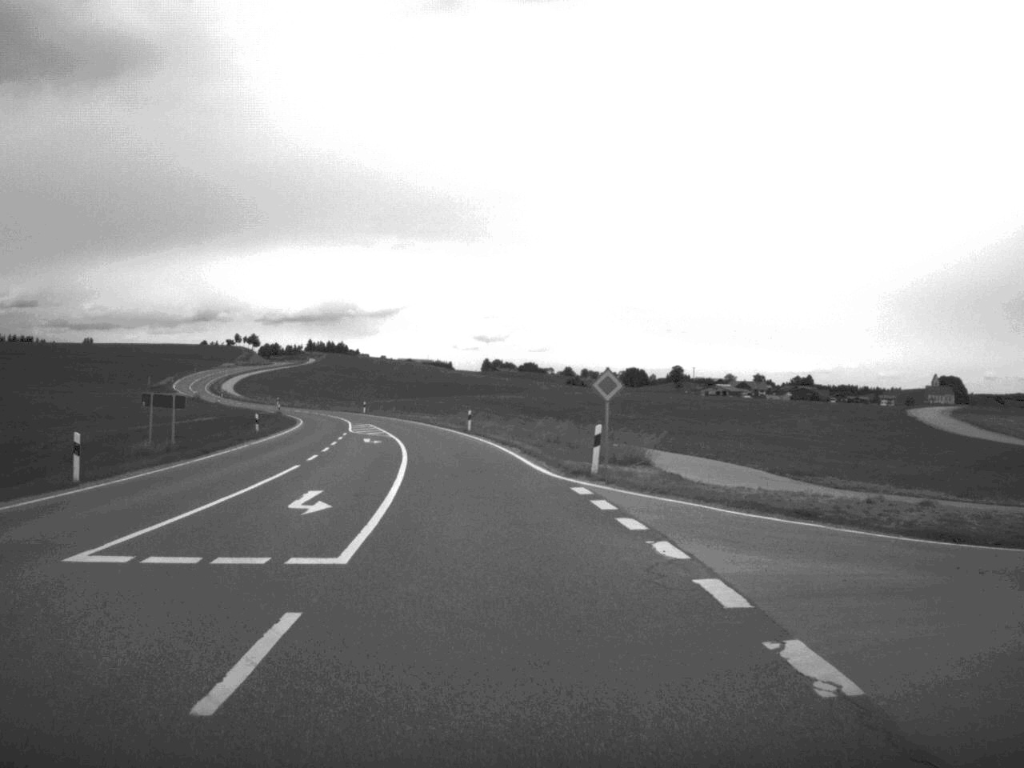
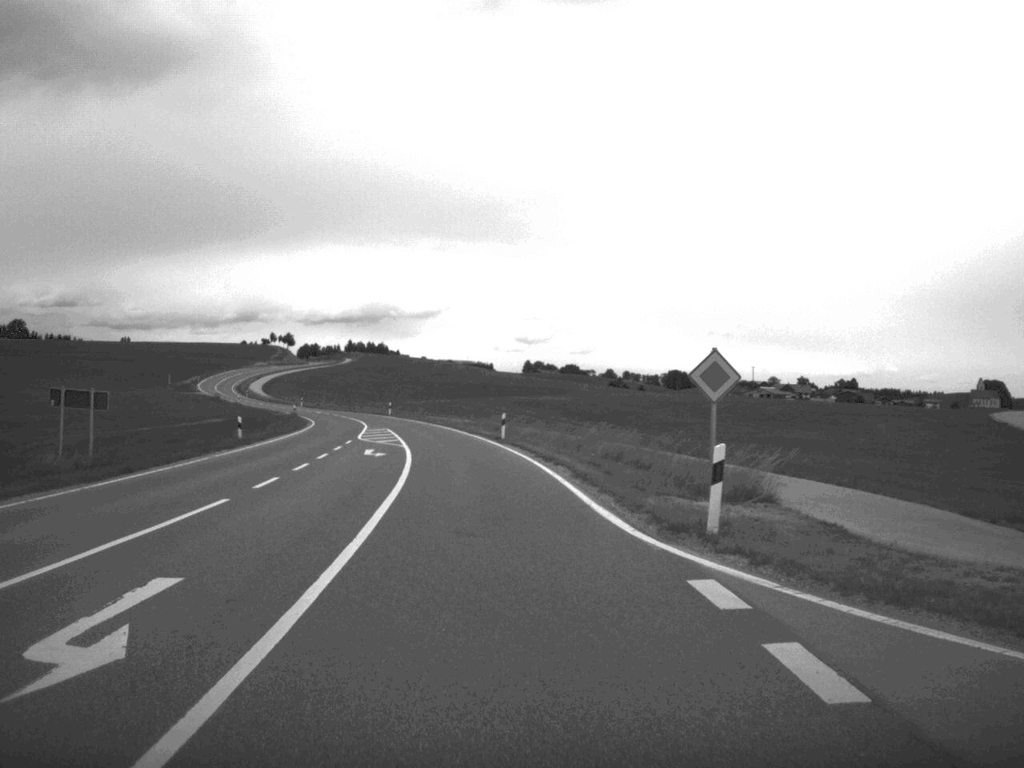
(-0.2, +11.8) m; -2°
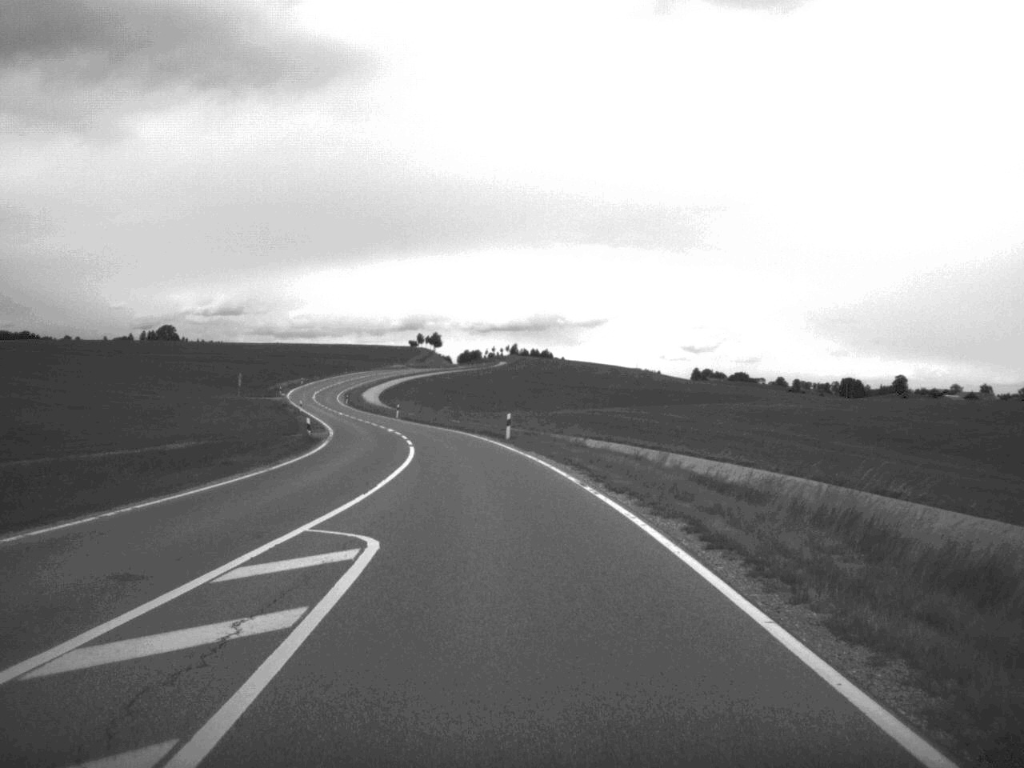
(-3.7, +52.6) m; -8°
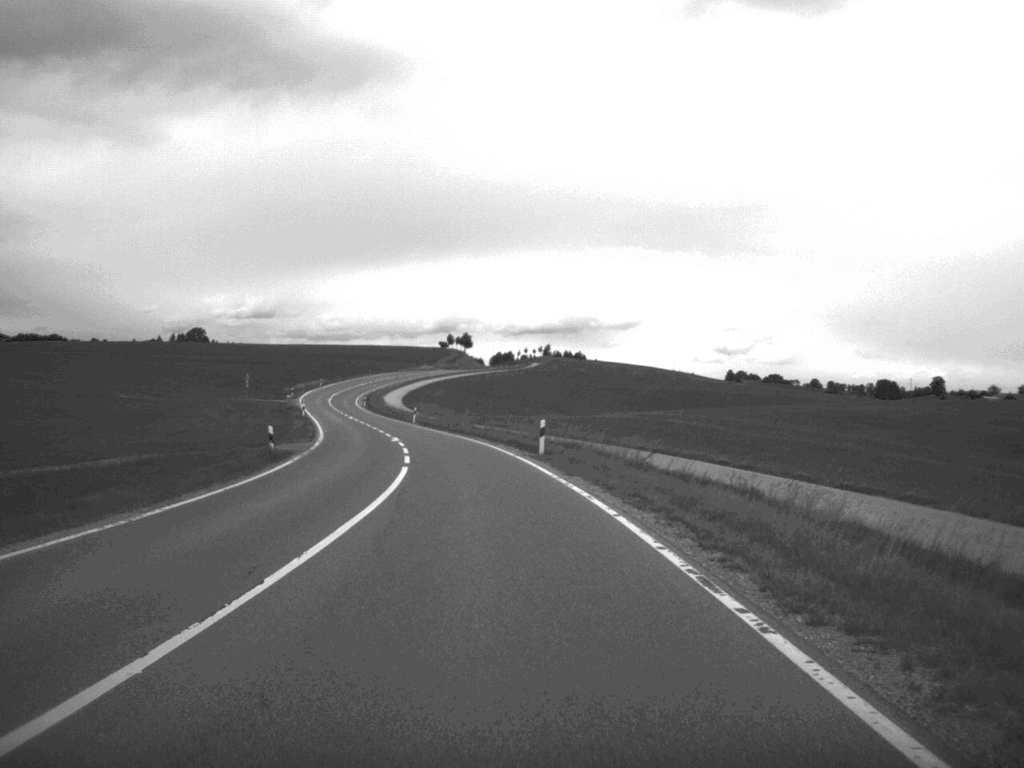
(-0.2, +12.8) m; -2°
